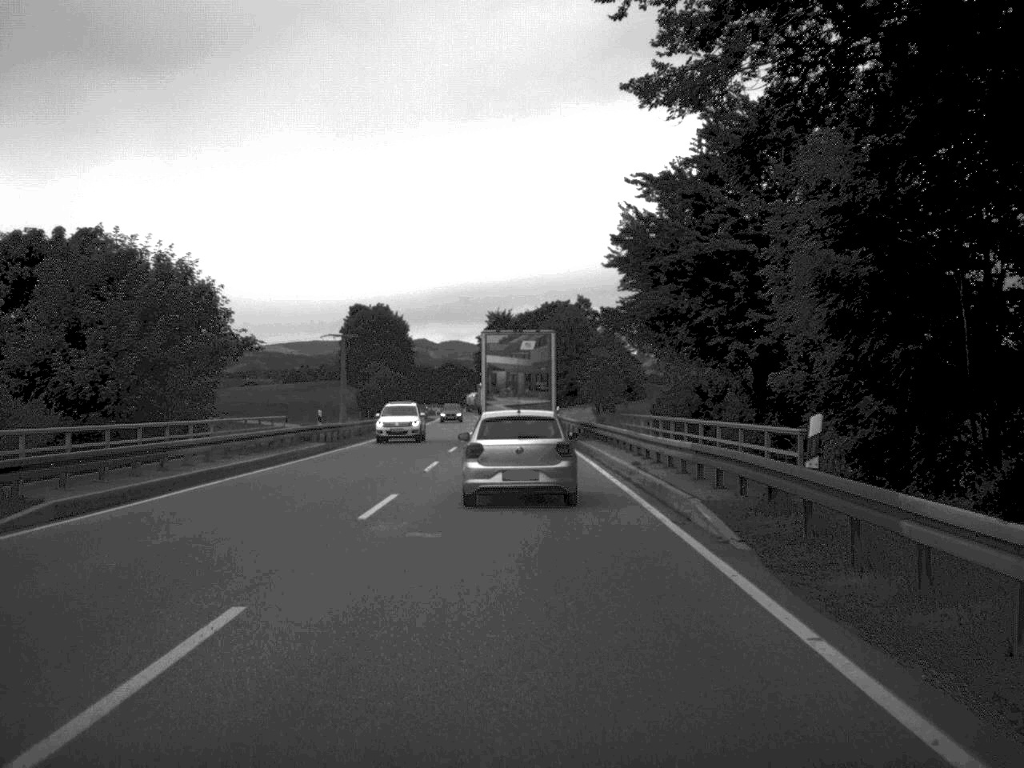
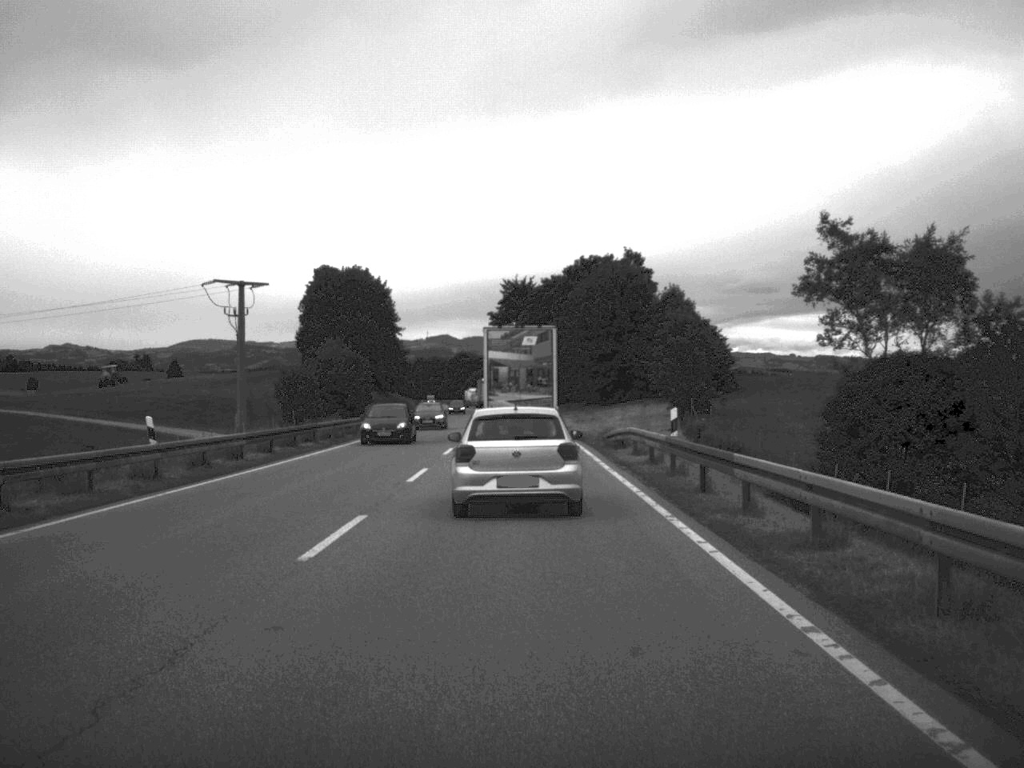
(-0.5, +51.8) m; -1°
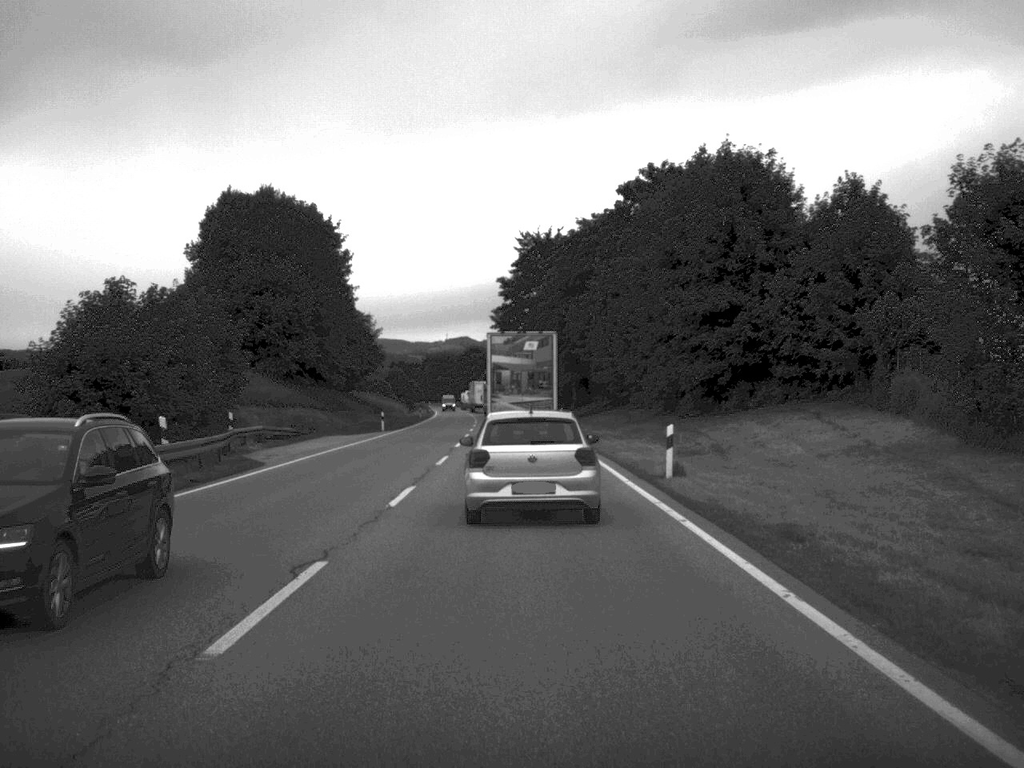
(-0.6, +51.6) m; -1°
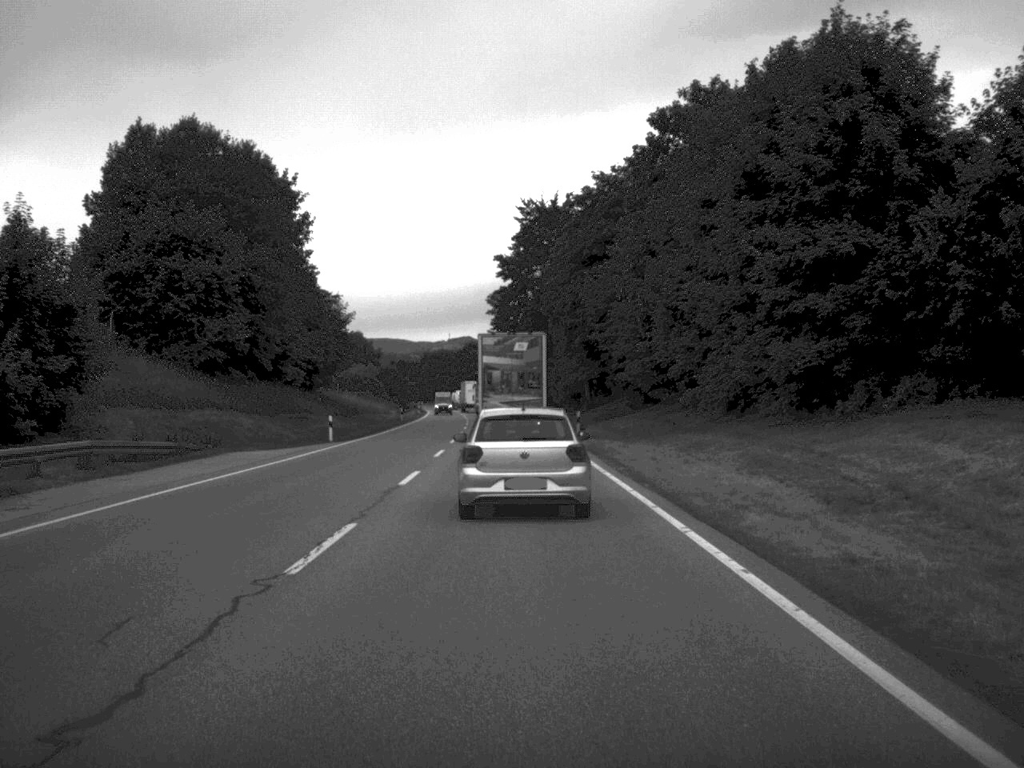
(0.0, +19.8) m; 0°
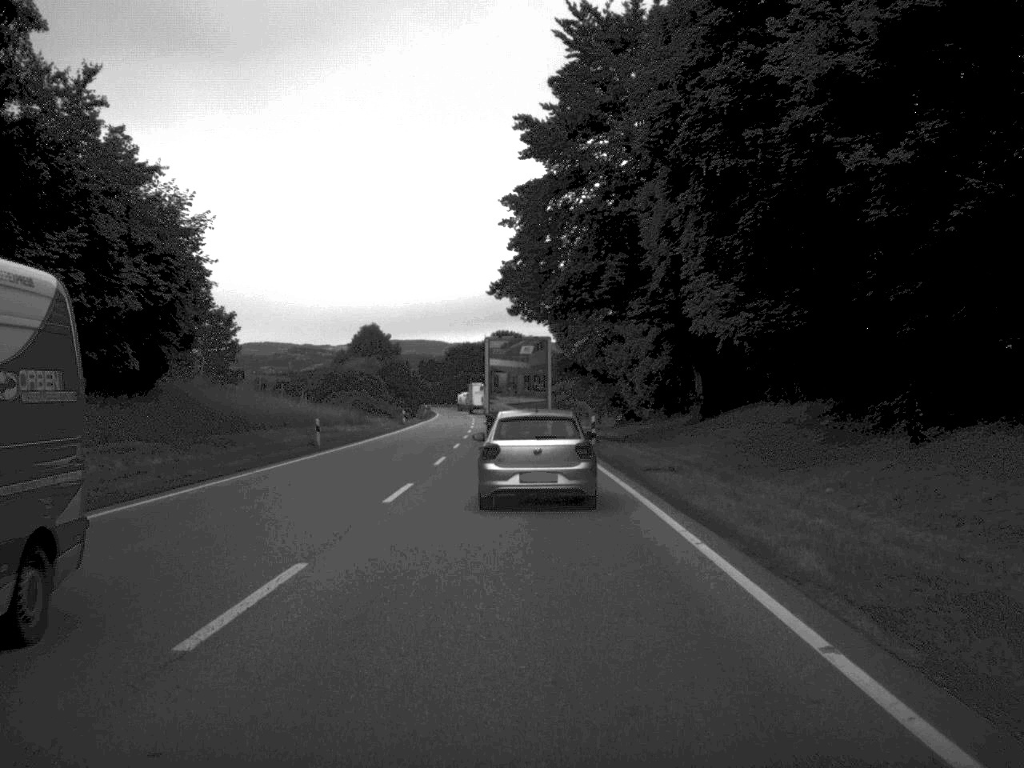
(-0.7, +50.6) m; -2°
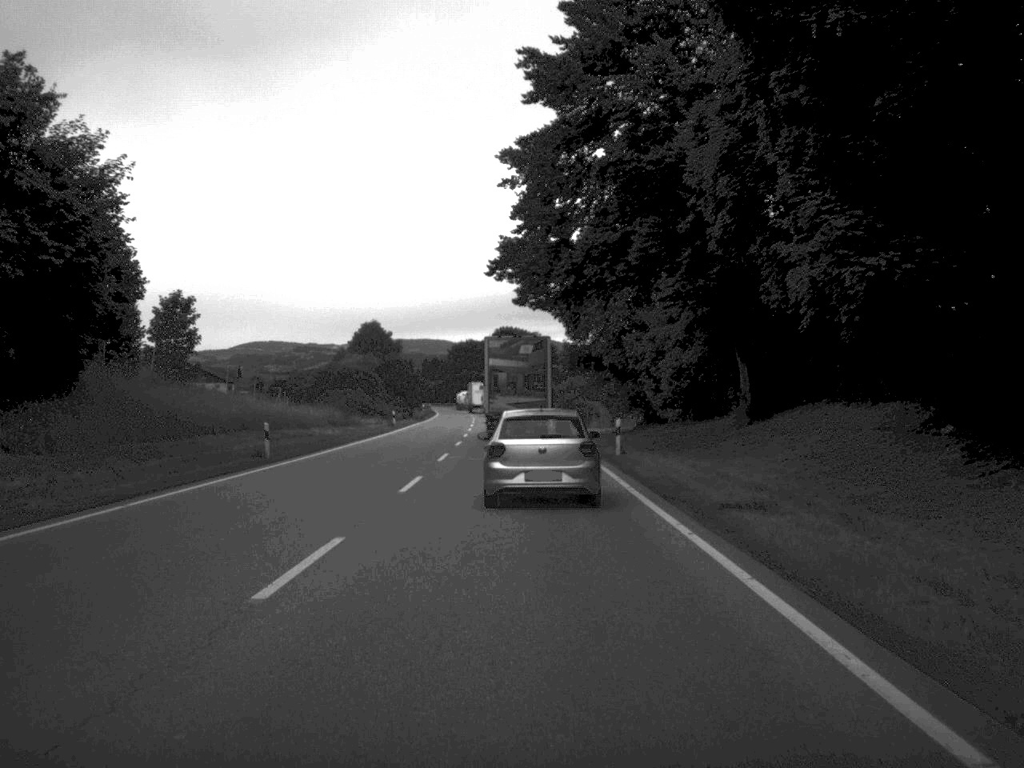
(0.0, +9.8) m; 0°
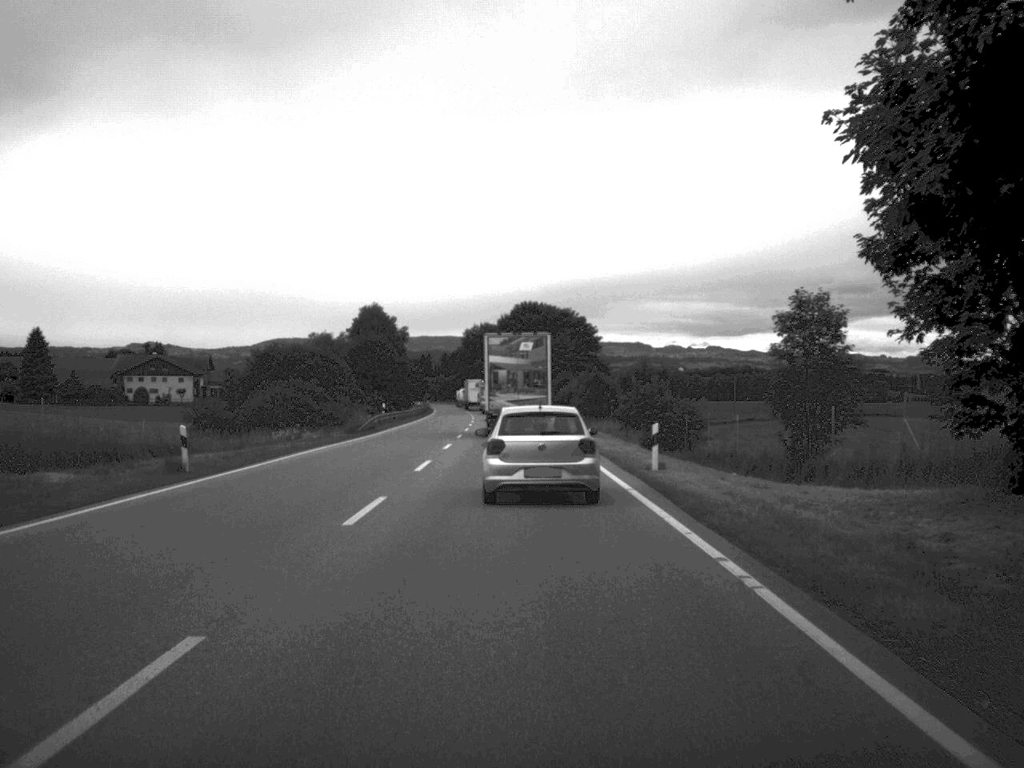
(-0.6, +53.1) m; -1°
